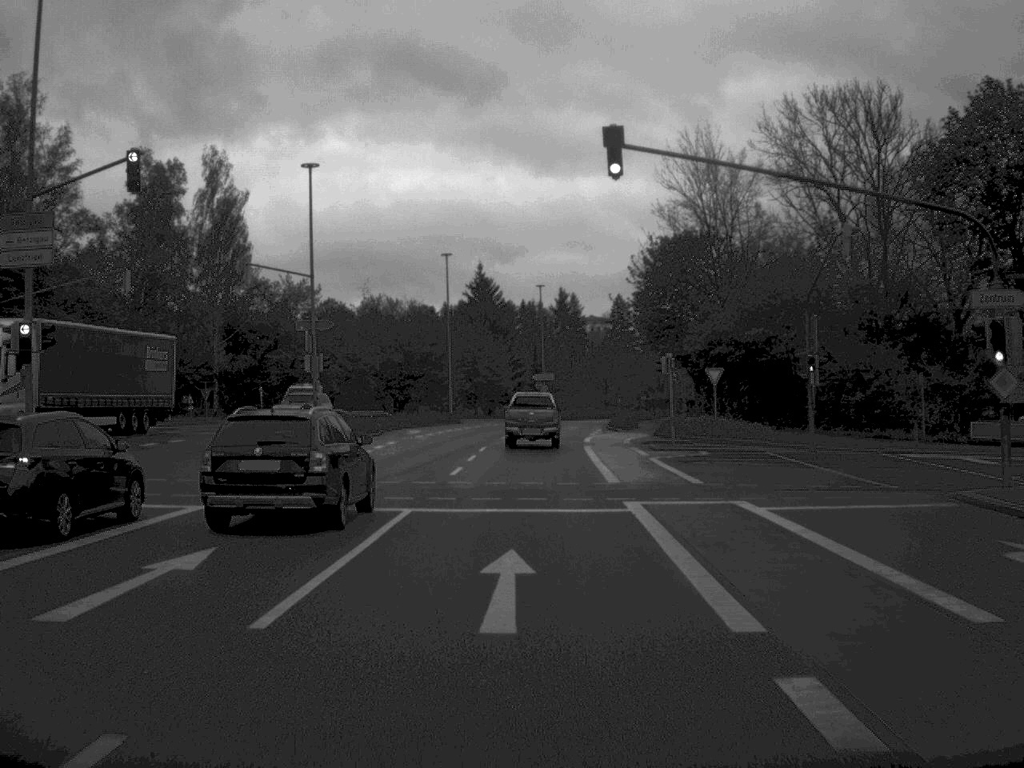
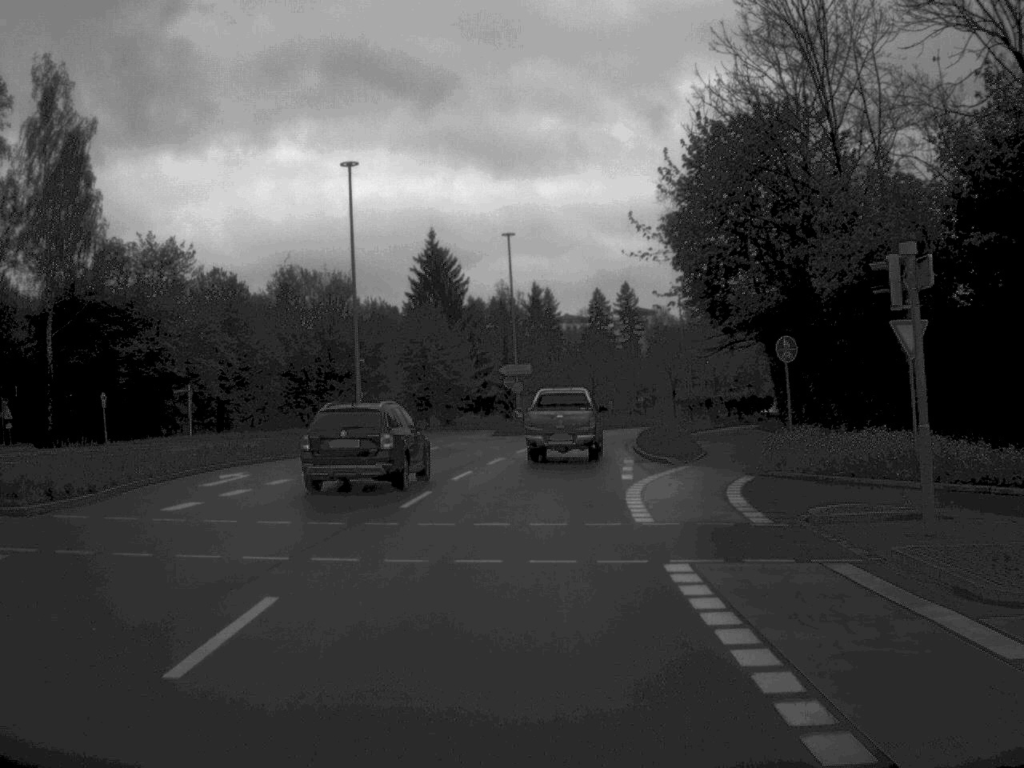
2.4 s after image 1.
(+0.4, +32.0) m; +1°
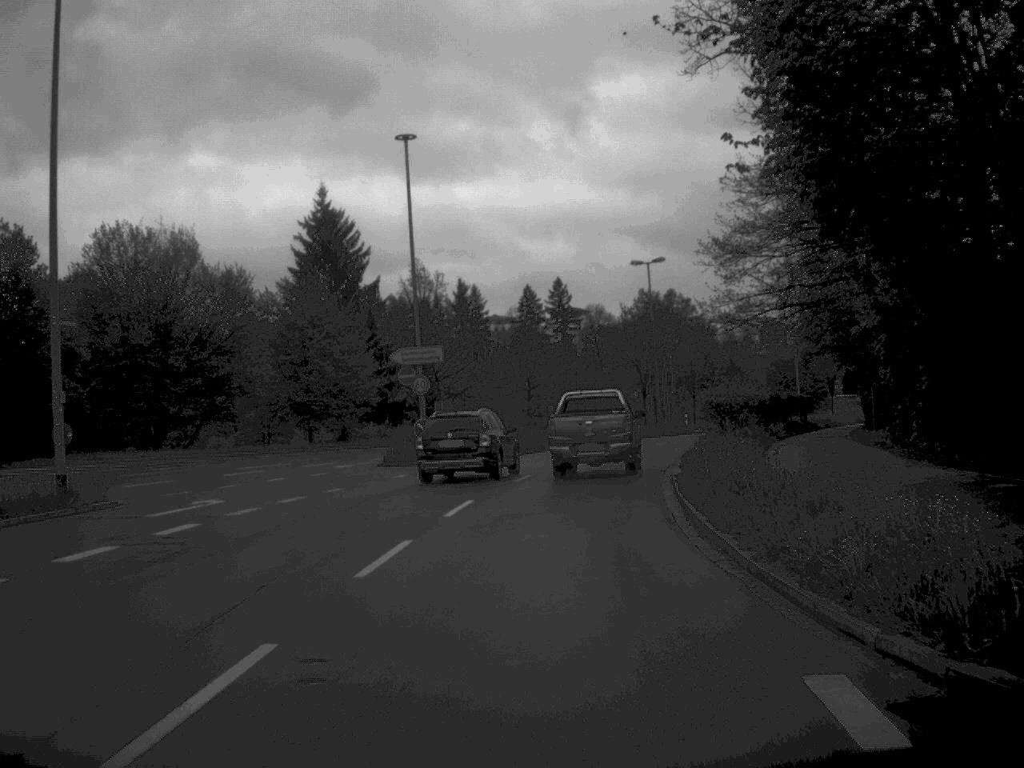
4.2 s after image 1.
(+0.5, +25.4) m; +3°
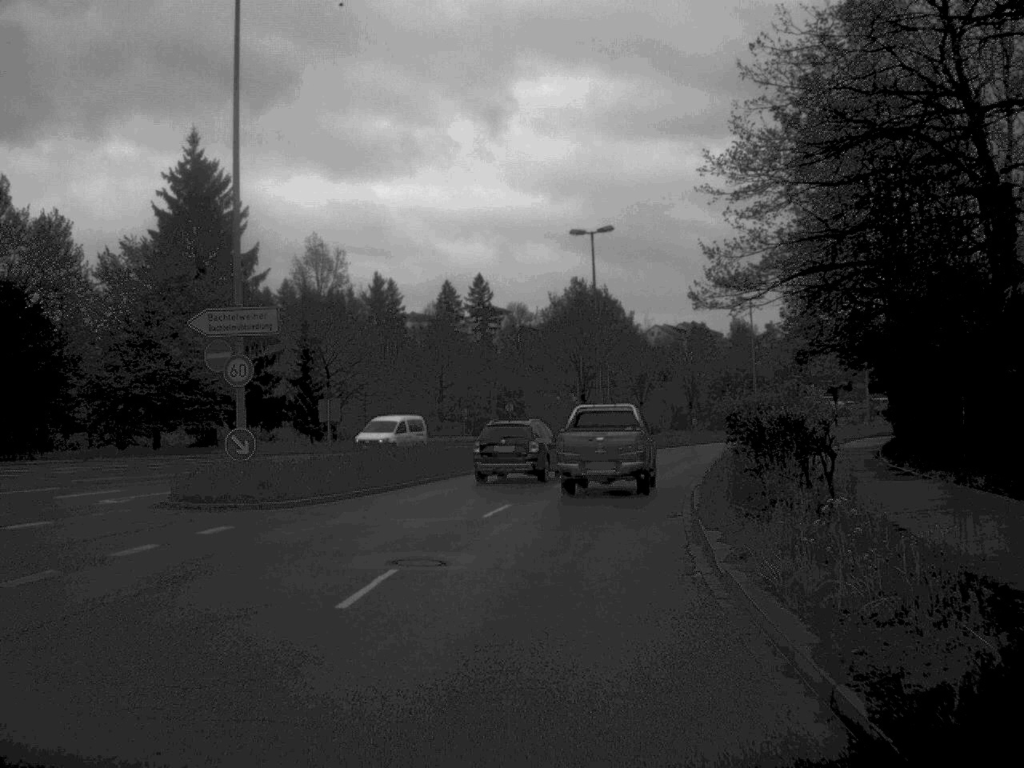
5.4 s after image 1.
(+0.5, +15.9) m; +4°
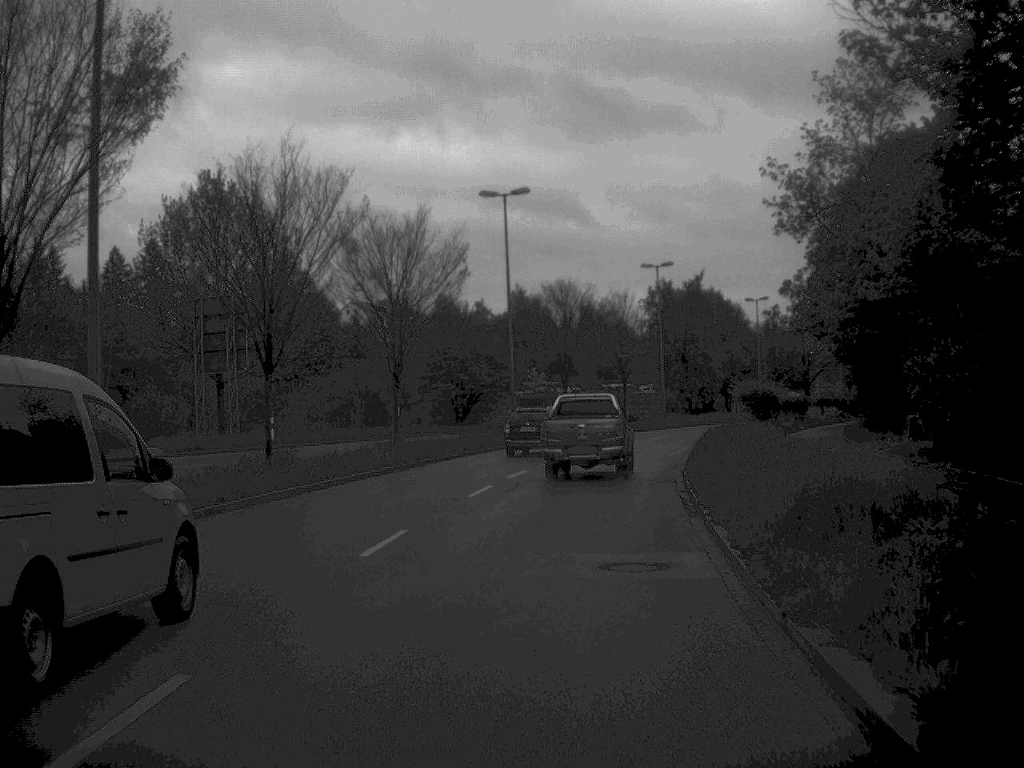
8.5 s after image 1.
(+4.7, +41.4) m; +13°
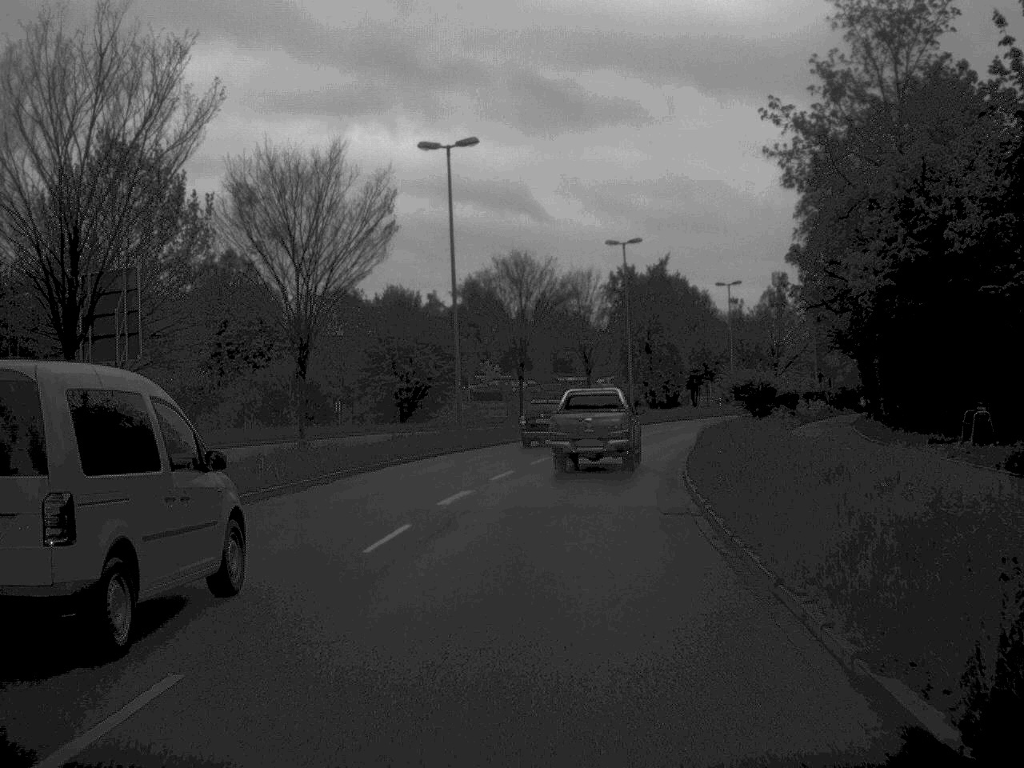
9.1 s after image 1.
(+0.1, +8.9) m; +2°
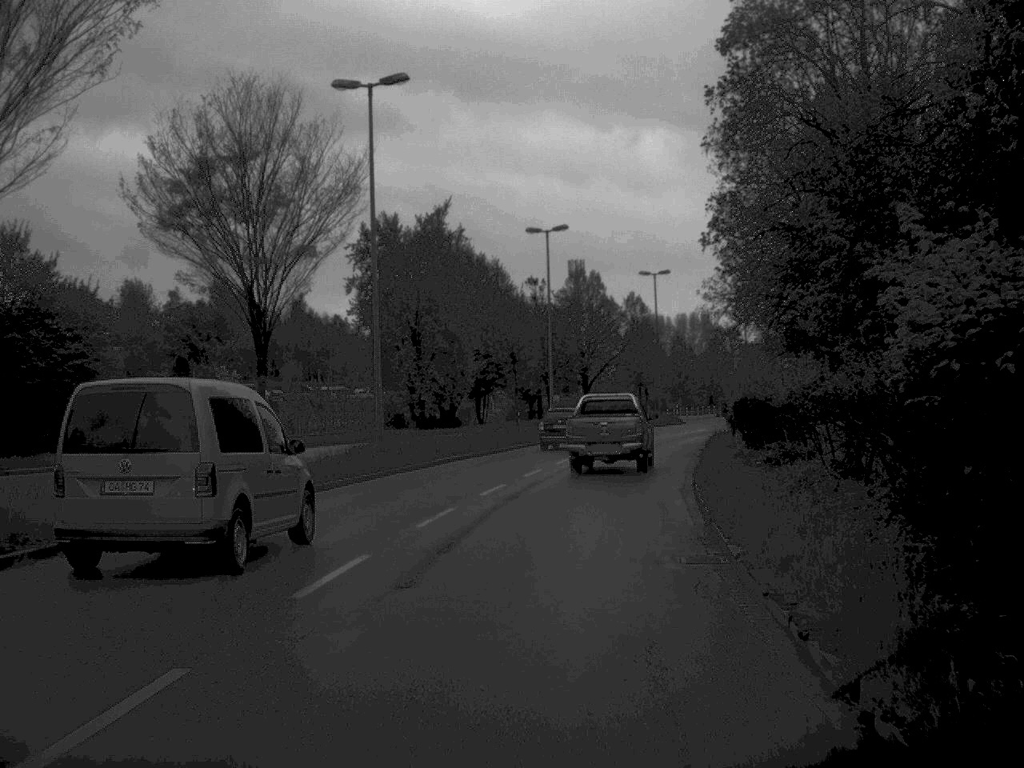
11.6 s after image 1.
(+3.3, +38.0) m; +10°
